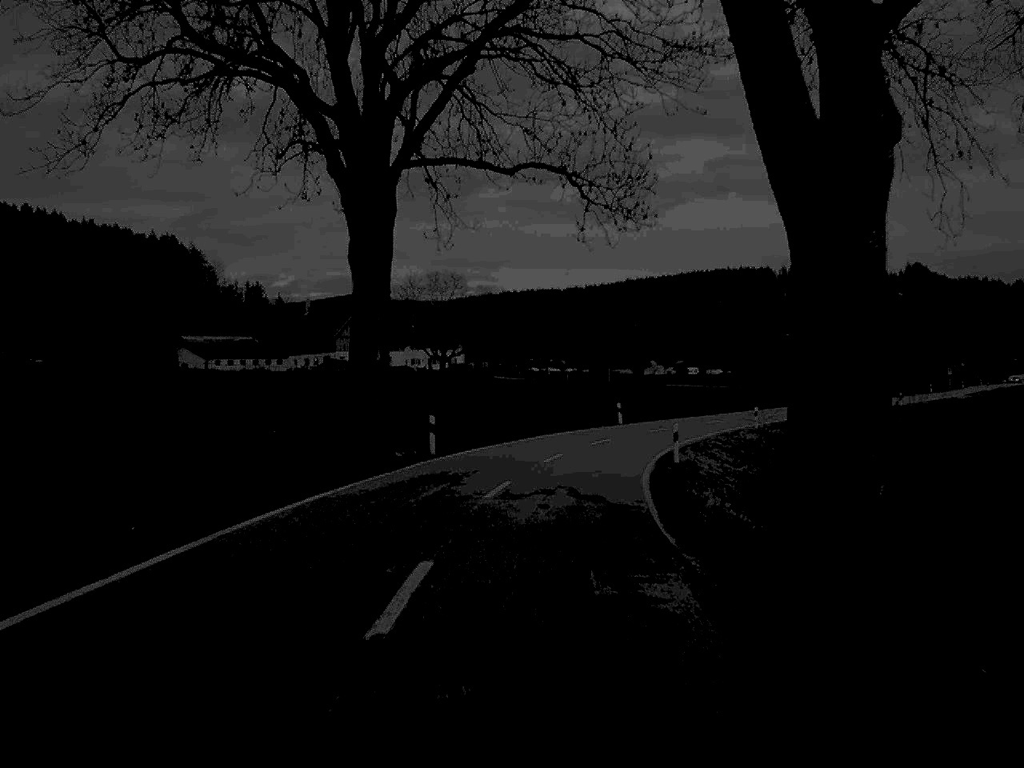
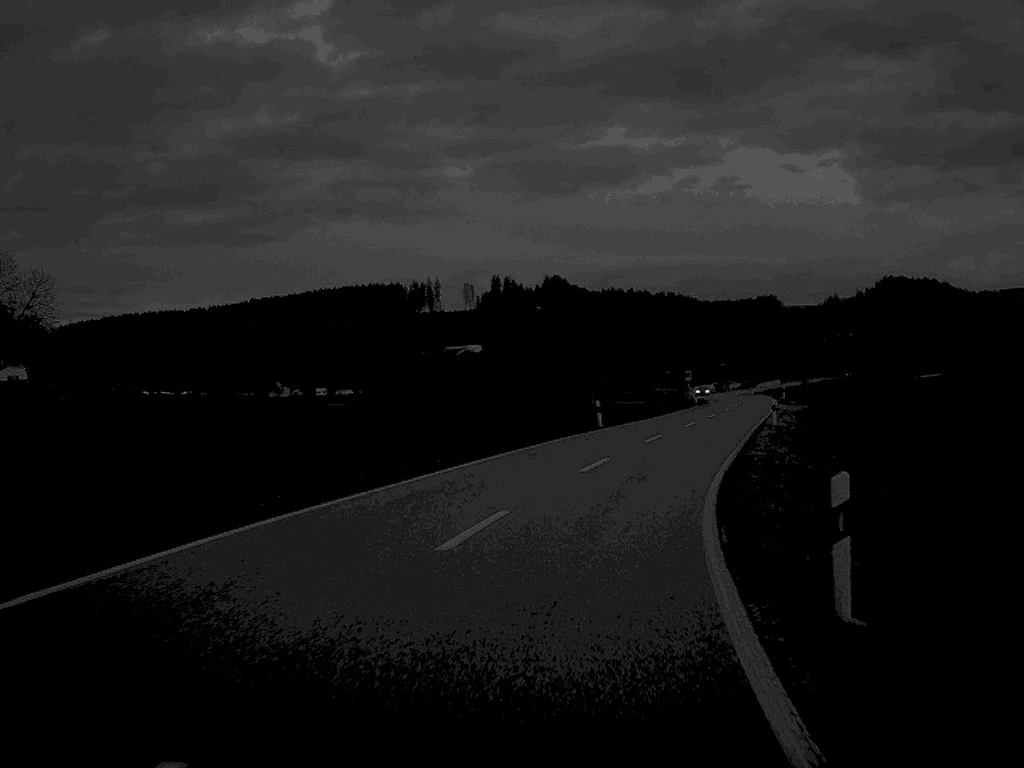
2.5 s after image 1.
(+6.3, +52.9) m; +17°
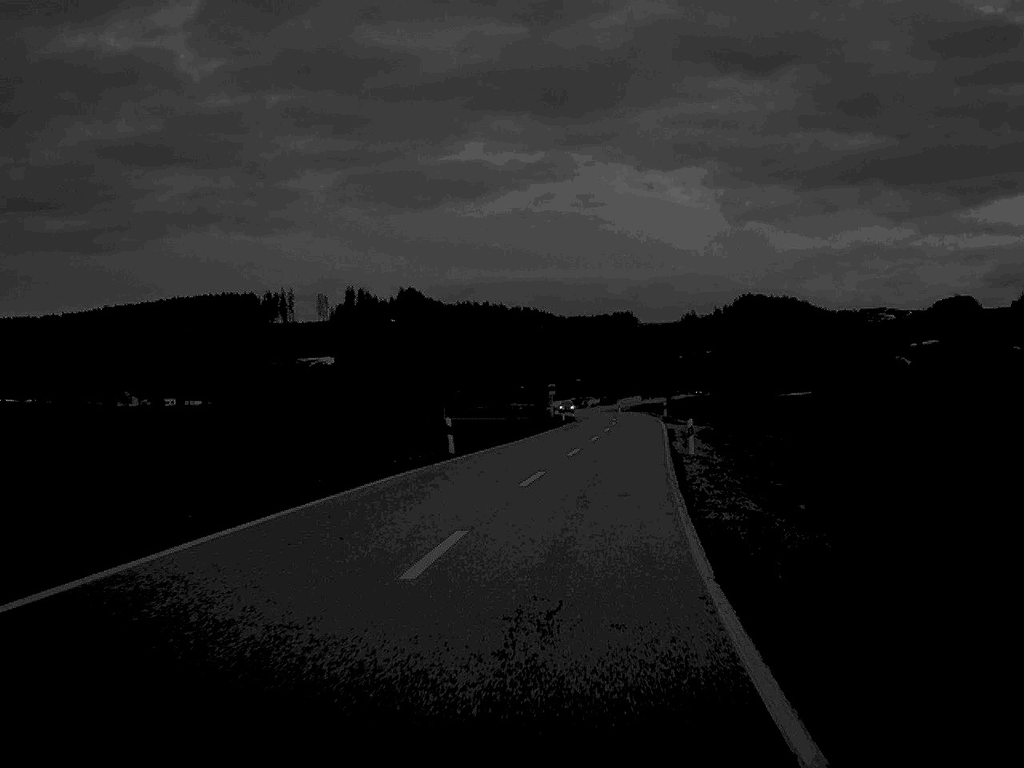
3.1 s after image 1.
(+0.8, +13.2) m; +7°
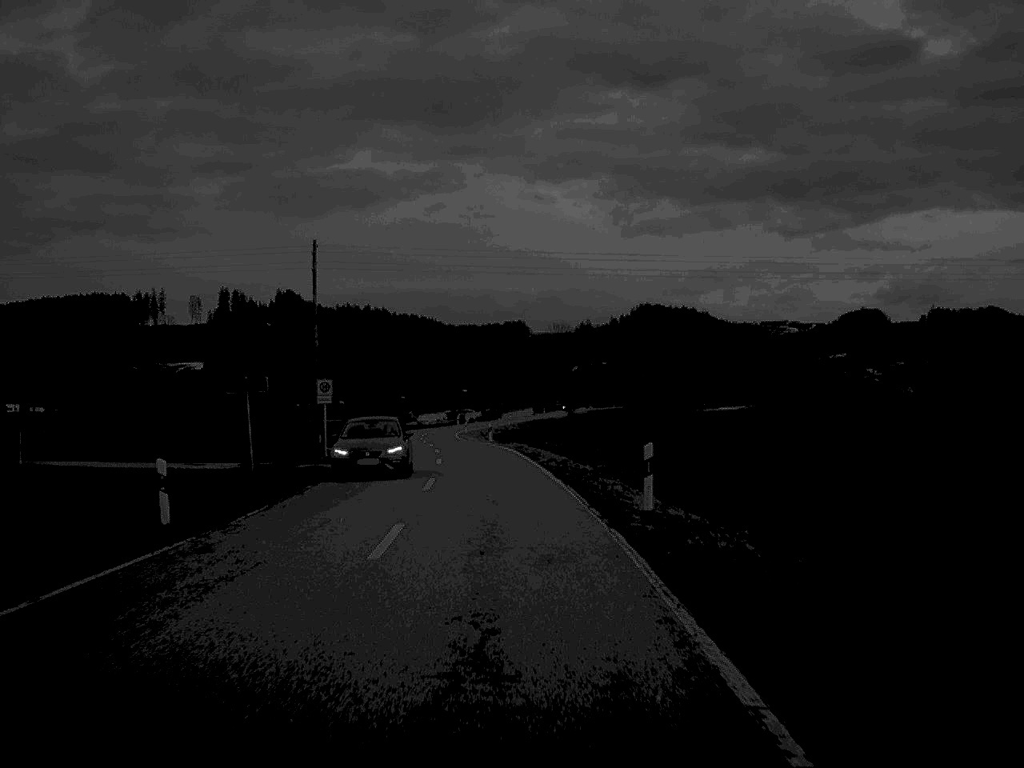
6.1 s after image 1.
(+5.7, +67.5) m; +5°
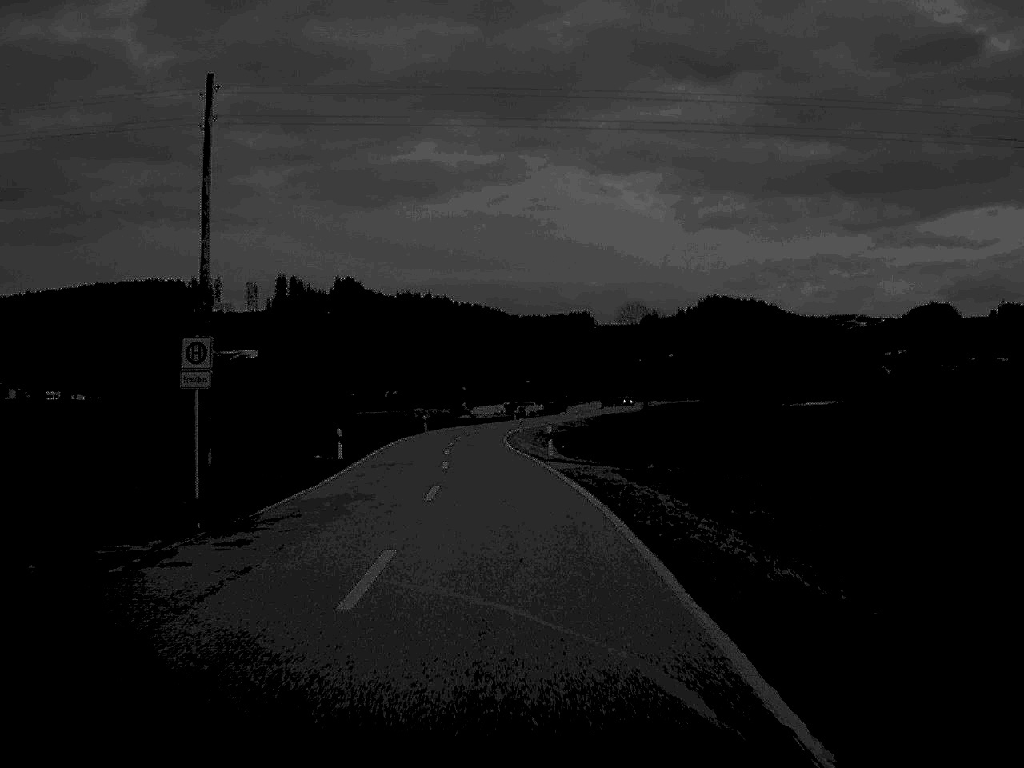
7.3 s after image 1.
(-0.6, +27.0) m; -3°
